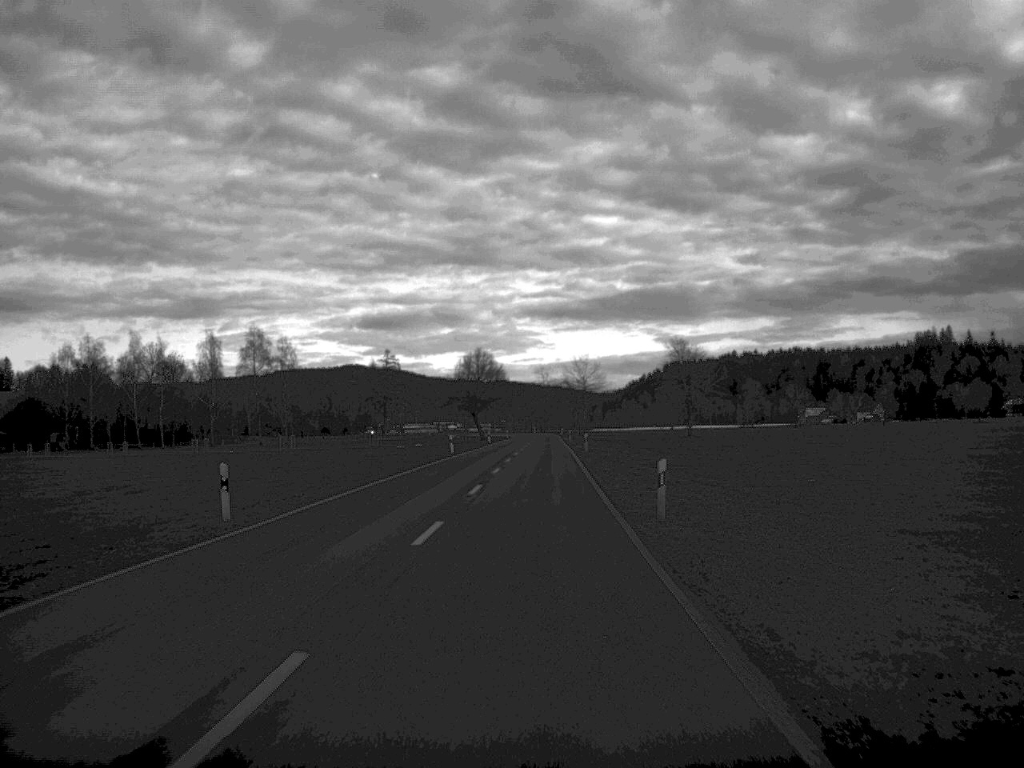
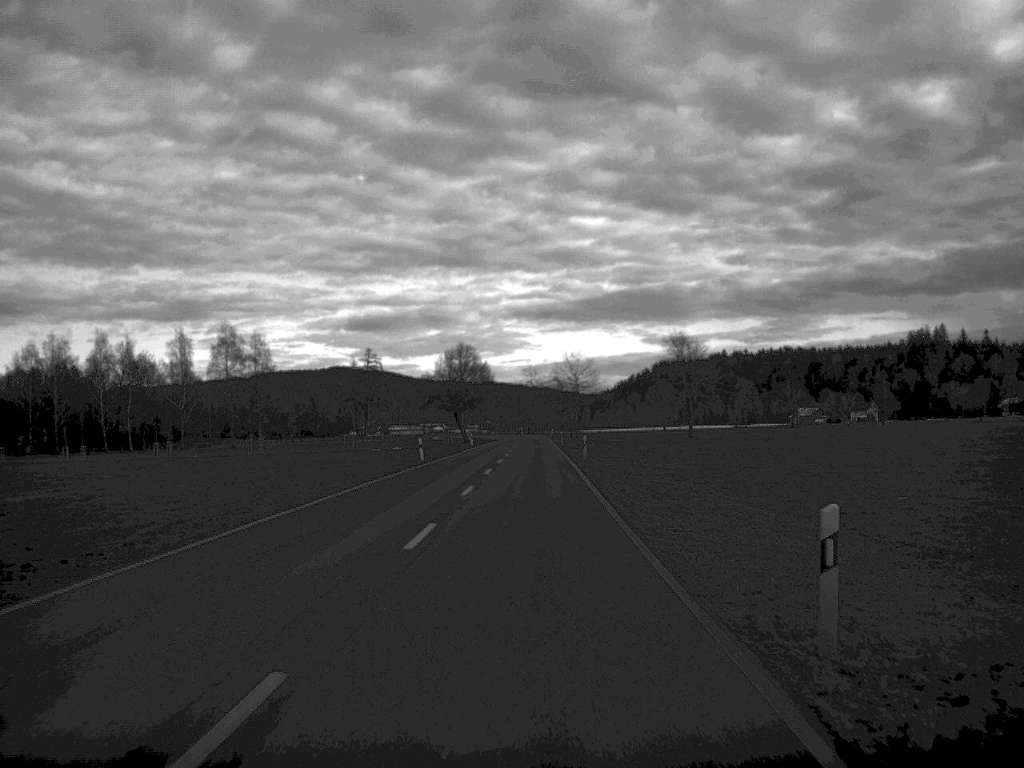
(+0.1, +13.0) m; +1°
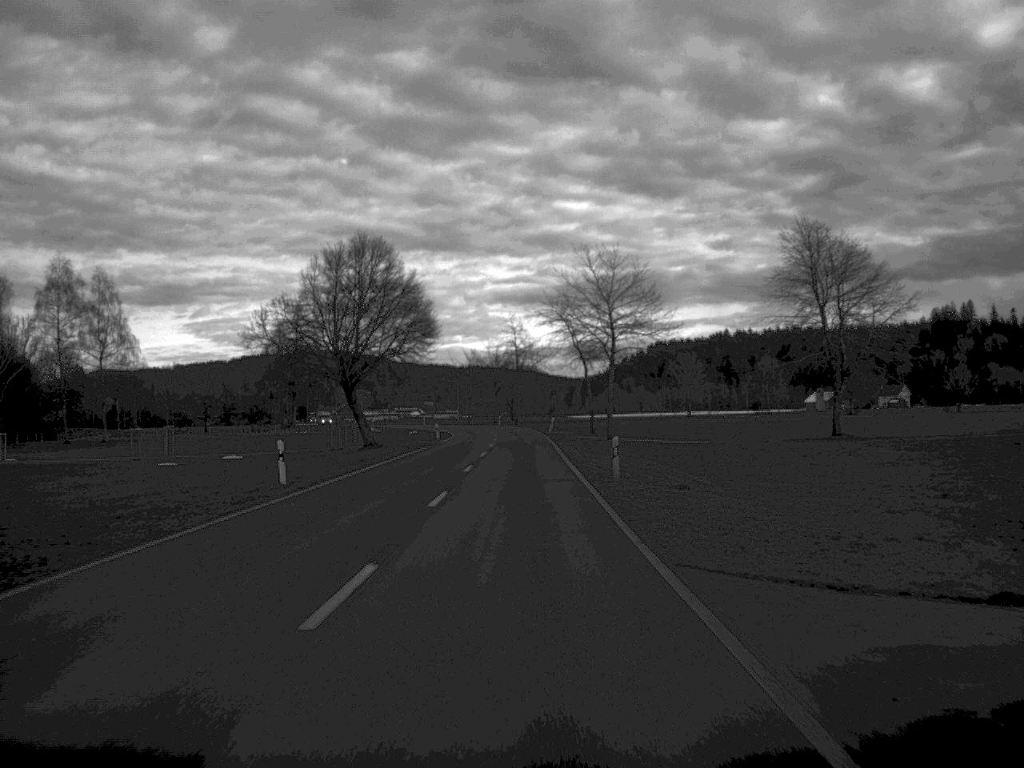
(+0.4, +79.4) m; 0°
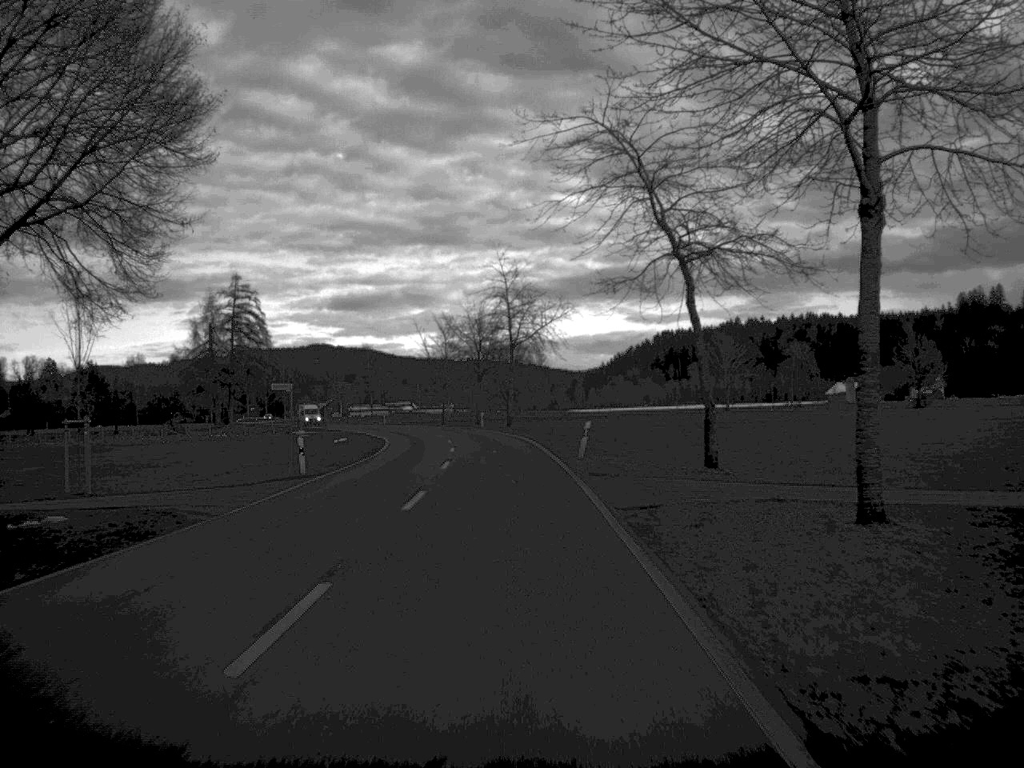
(0.0, +50.1) m; 0°
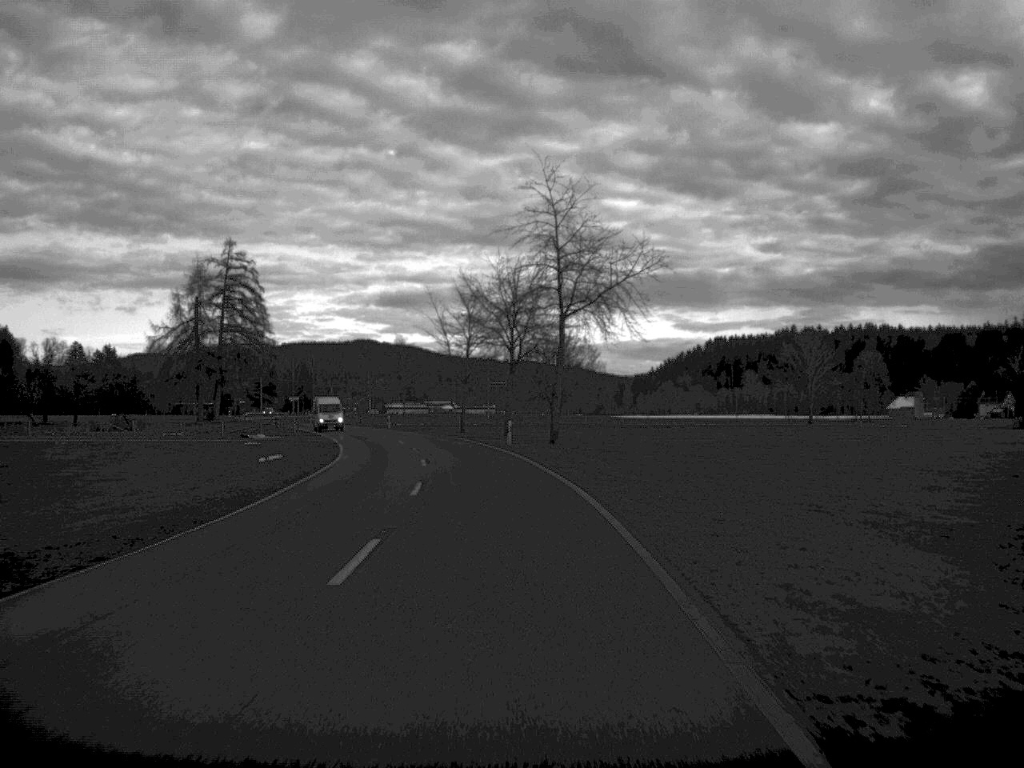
(-0.5, +32.1) m; -2°
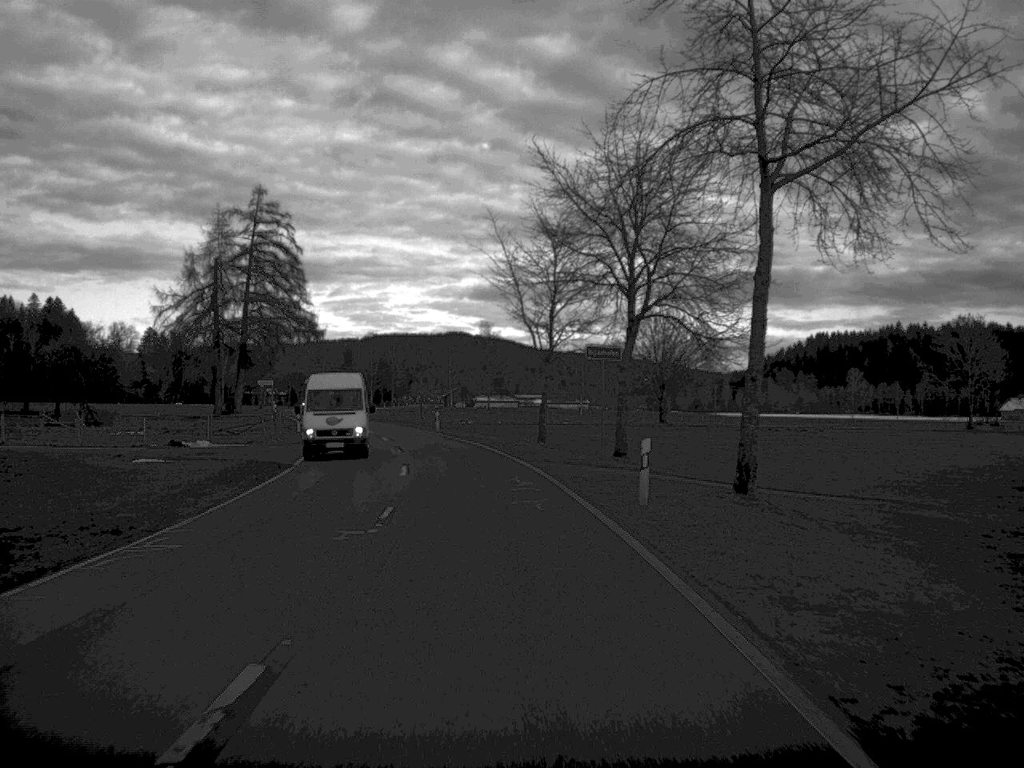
(-1.1, +32.0) m; -4°
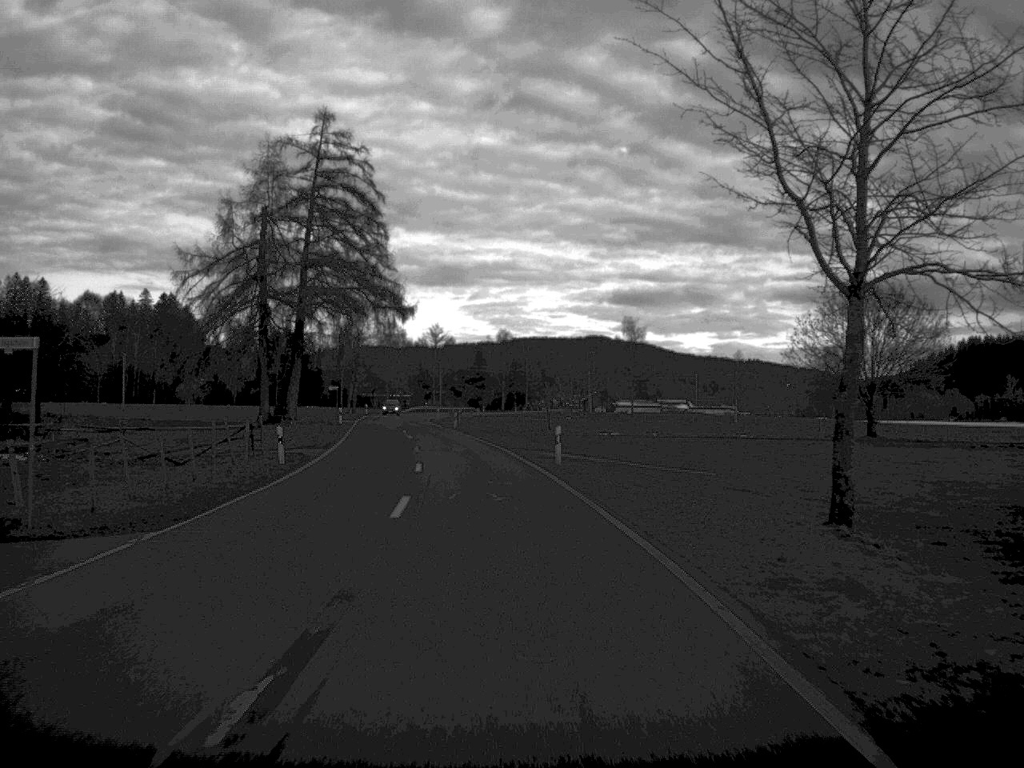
(-1.9, +34.2) m; -6°
